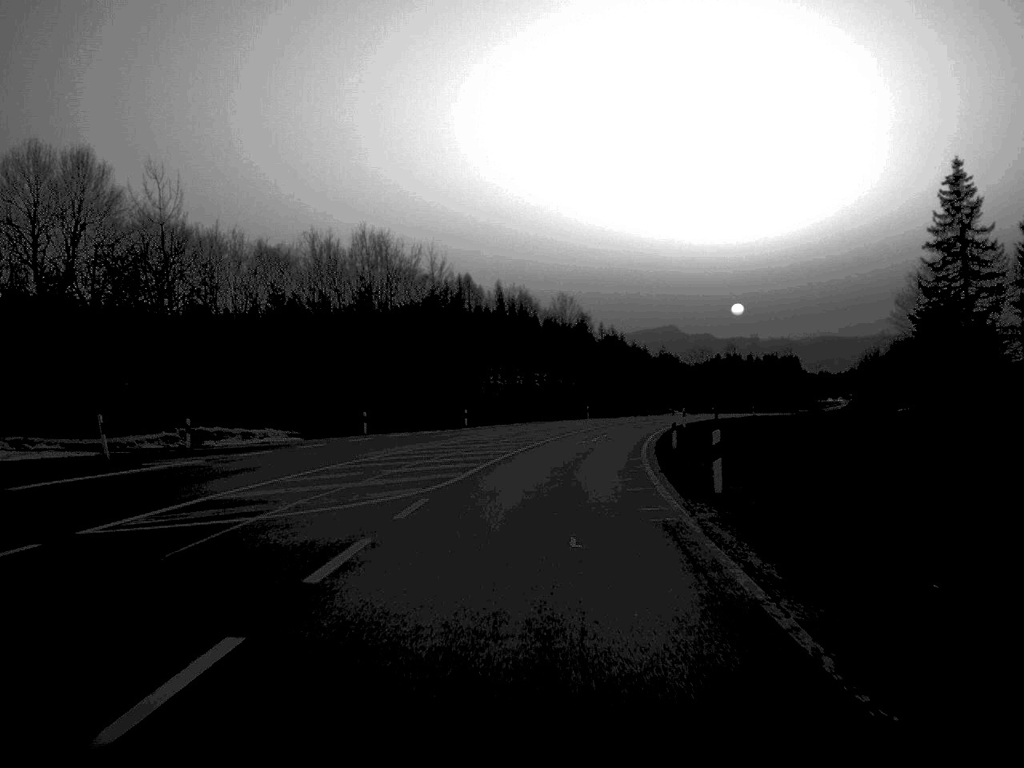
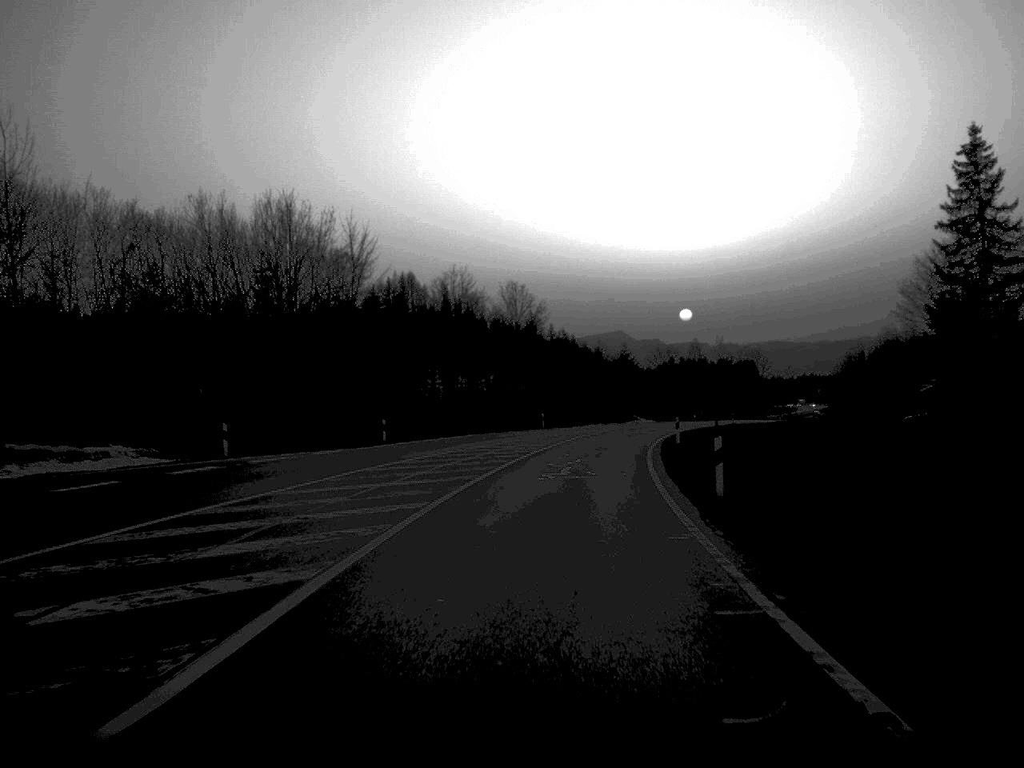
(+0.4, +17.4) m; +2°
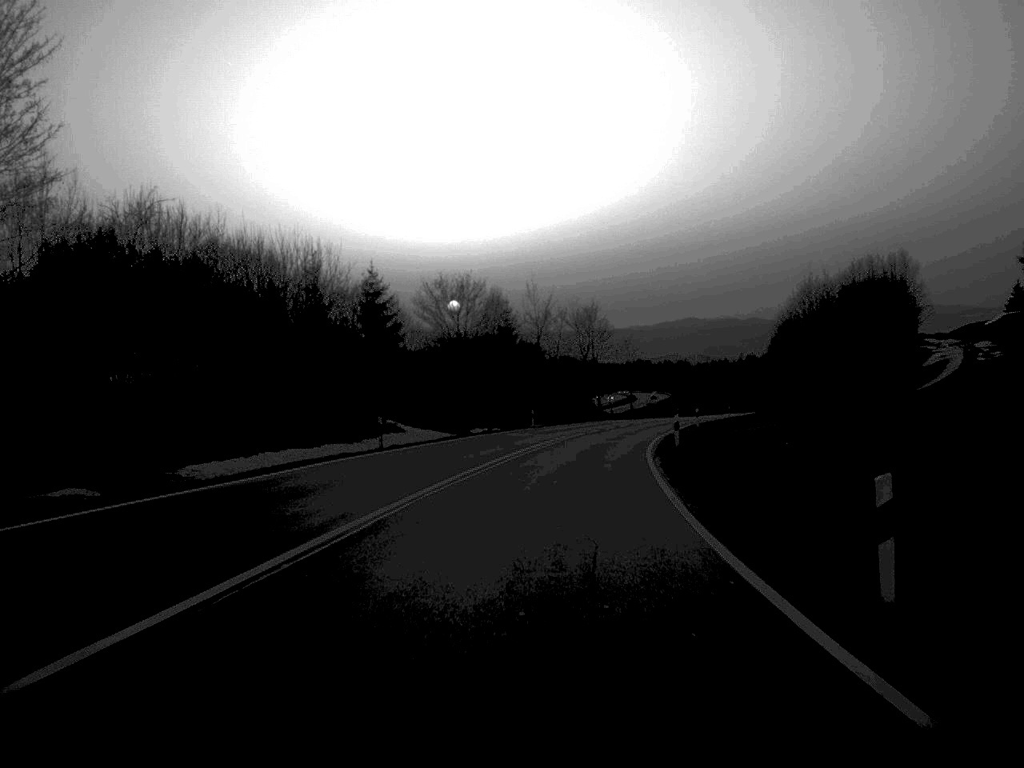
(+6.7, +73.5) m; +10°
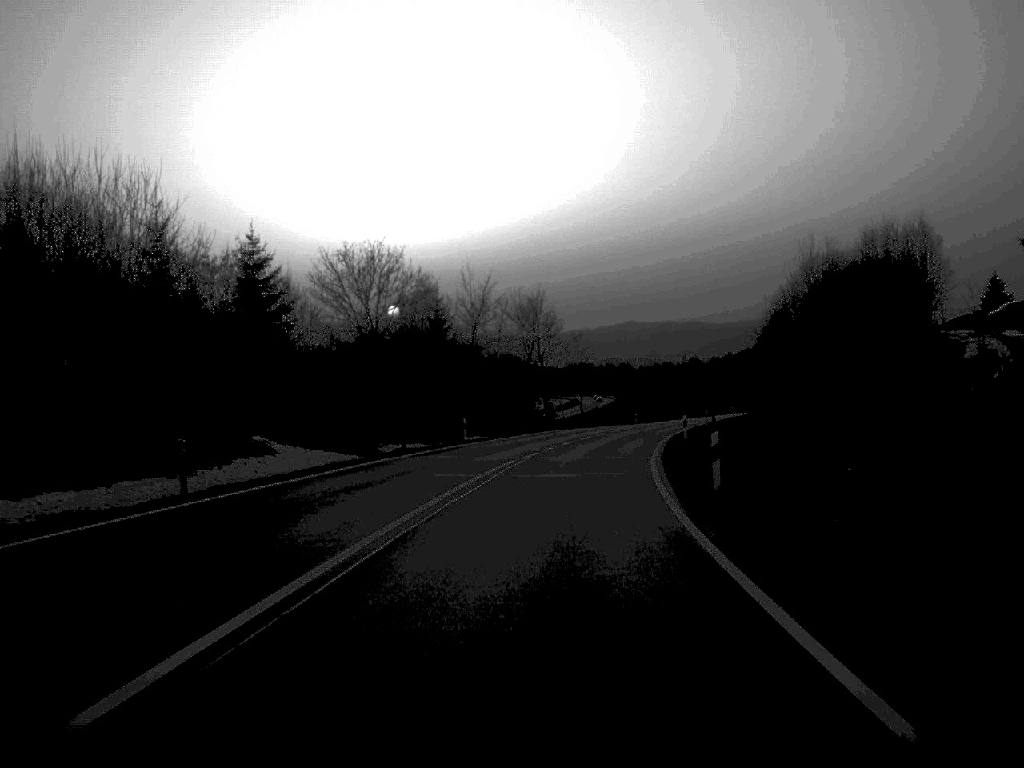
(+0.4, +17.1) m; +3°
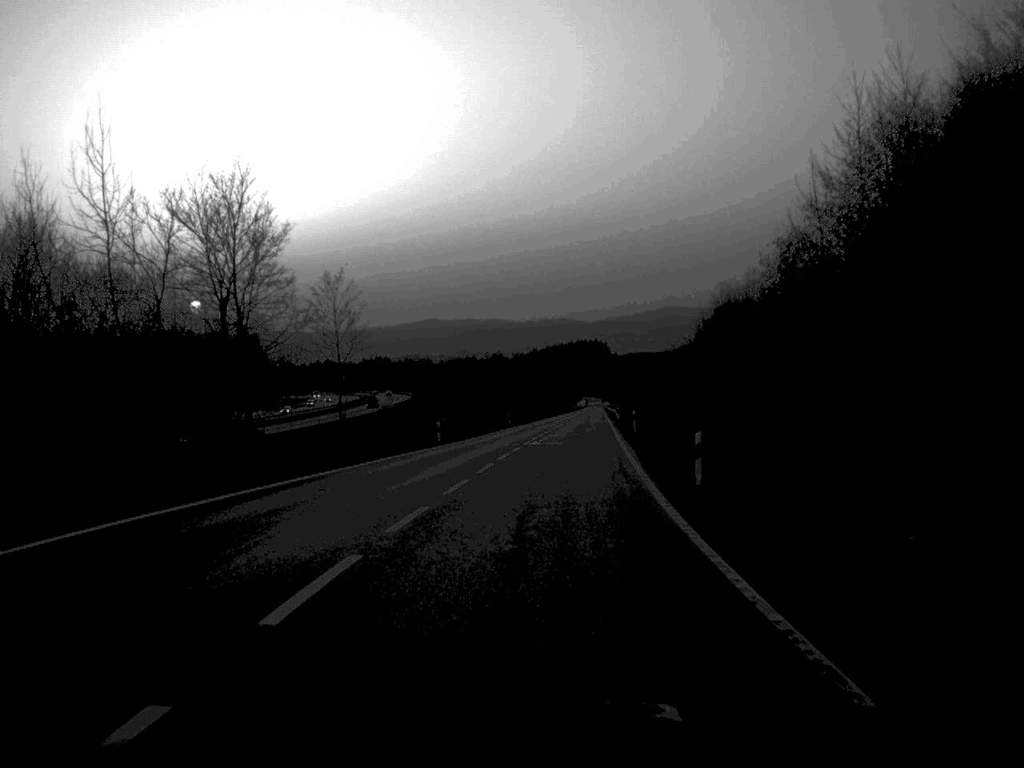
(+4.8, +57.9) m; +9°
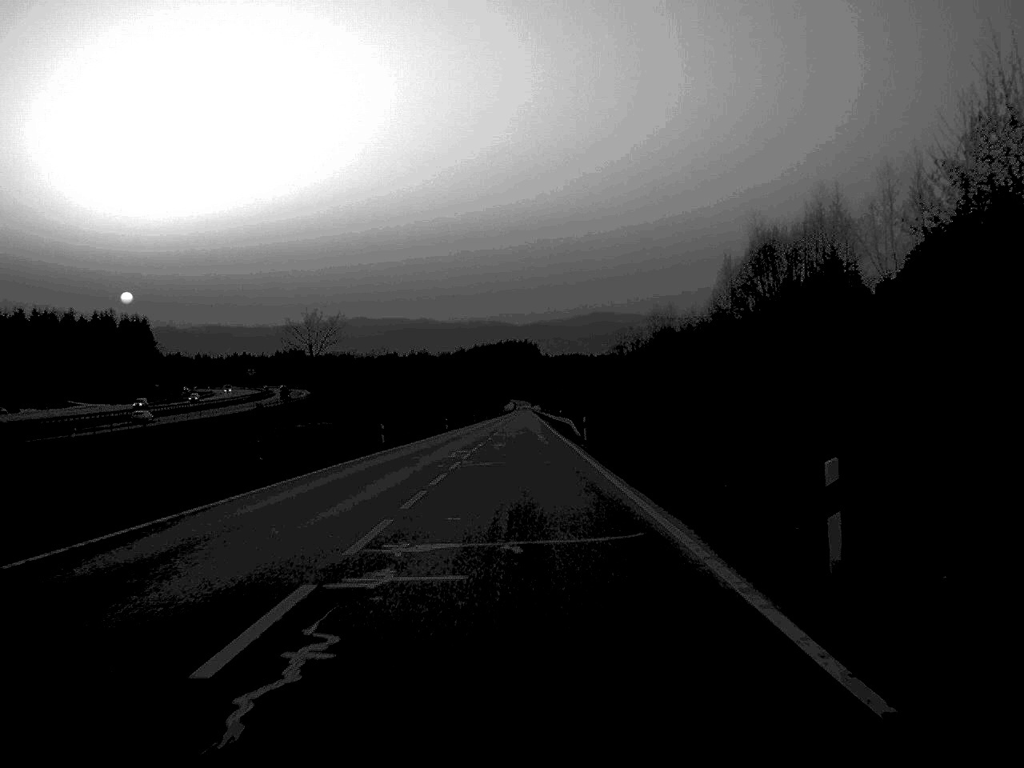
(+1.7, +47.0) m; +3°
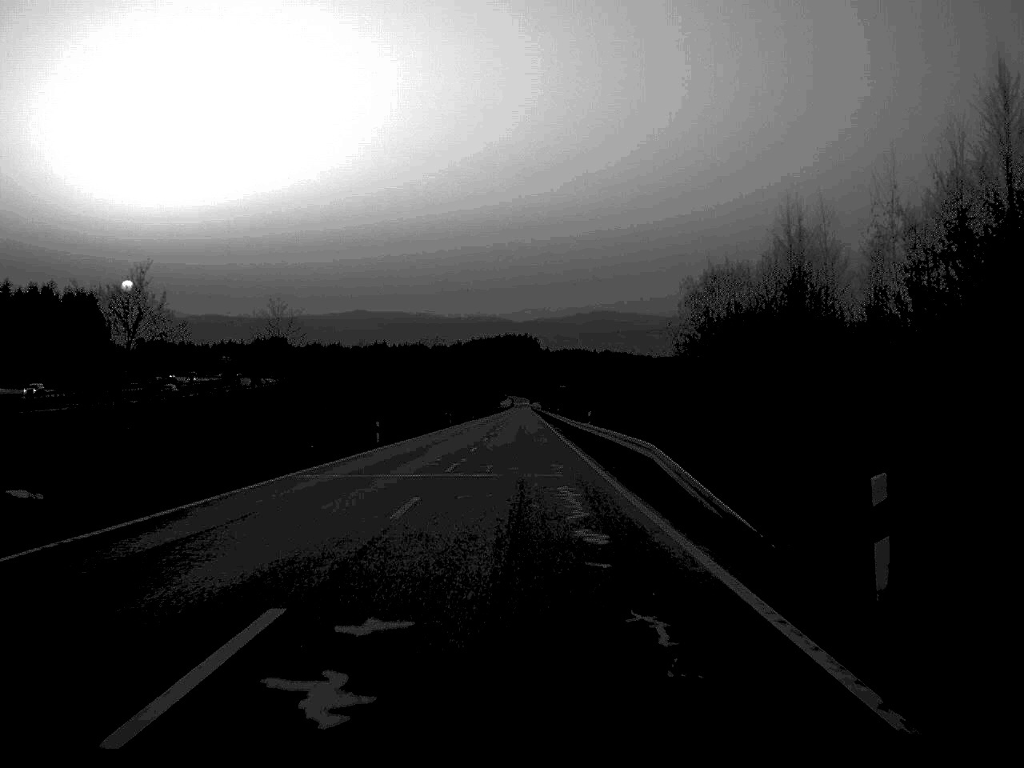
(0.0, +46.3) m; 0°
